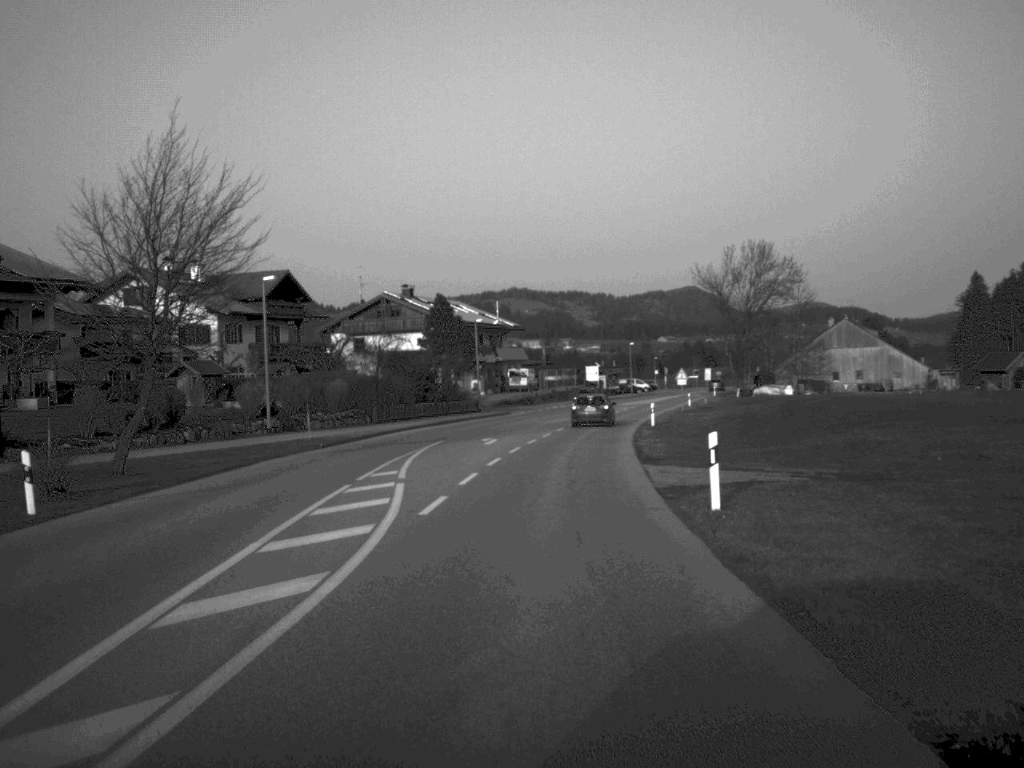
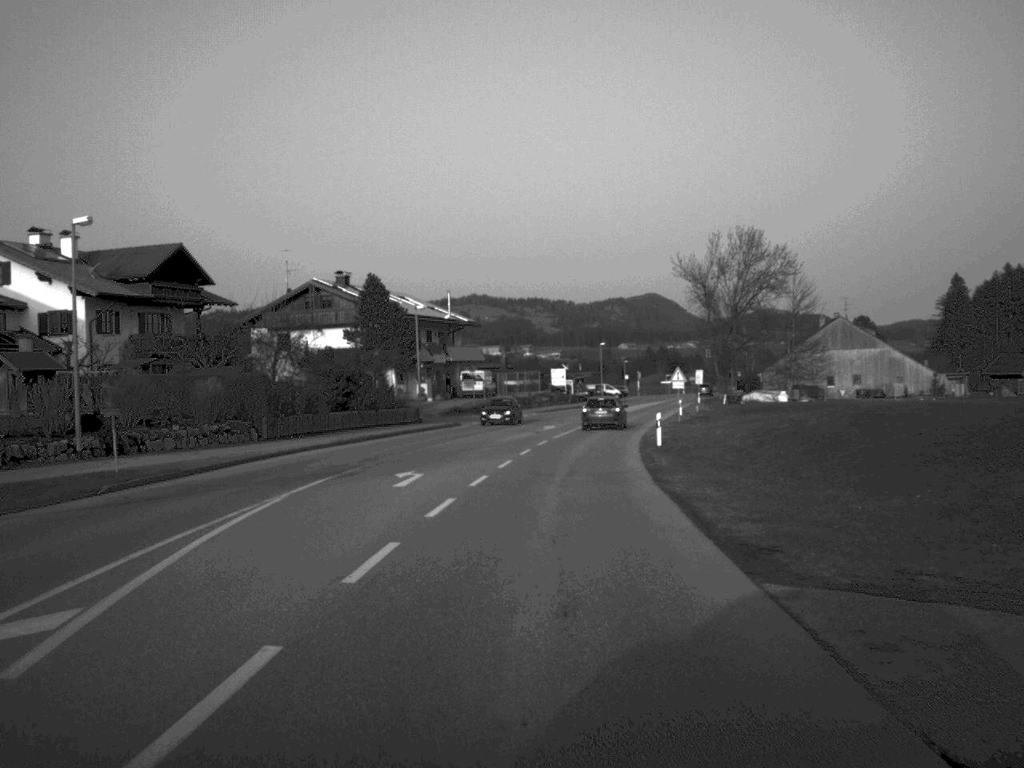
(+0.3, +17.8) m; +2°
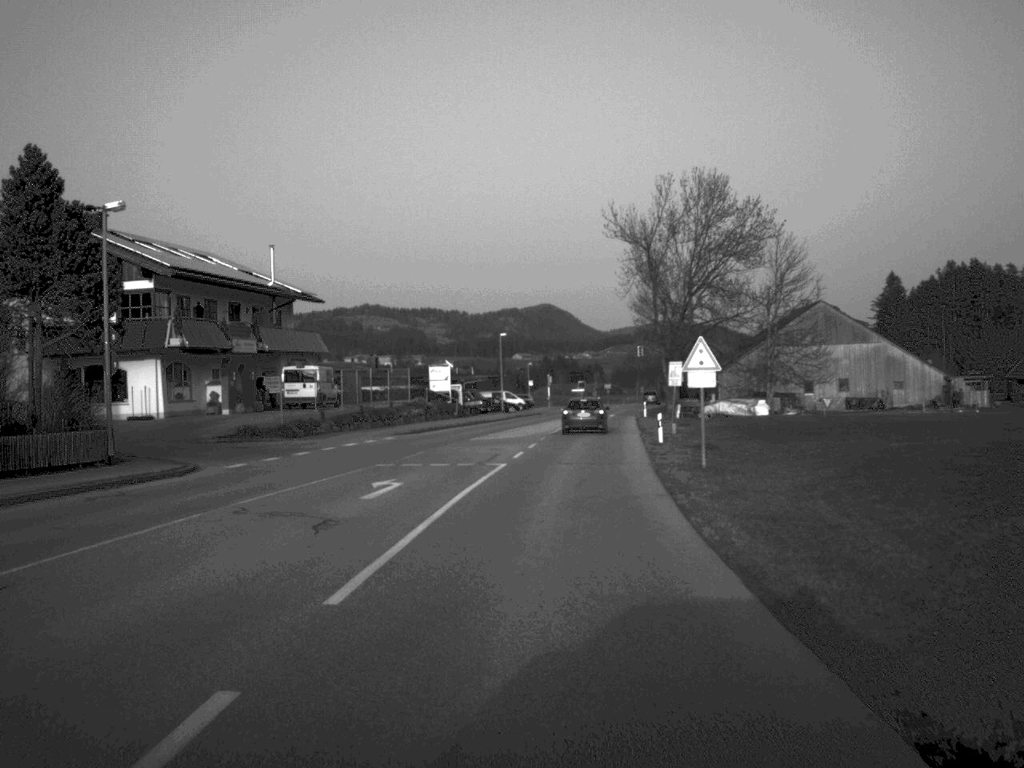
(+1.6, +37.5) m; +5°
